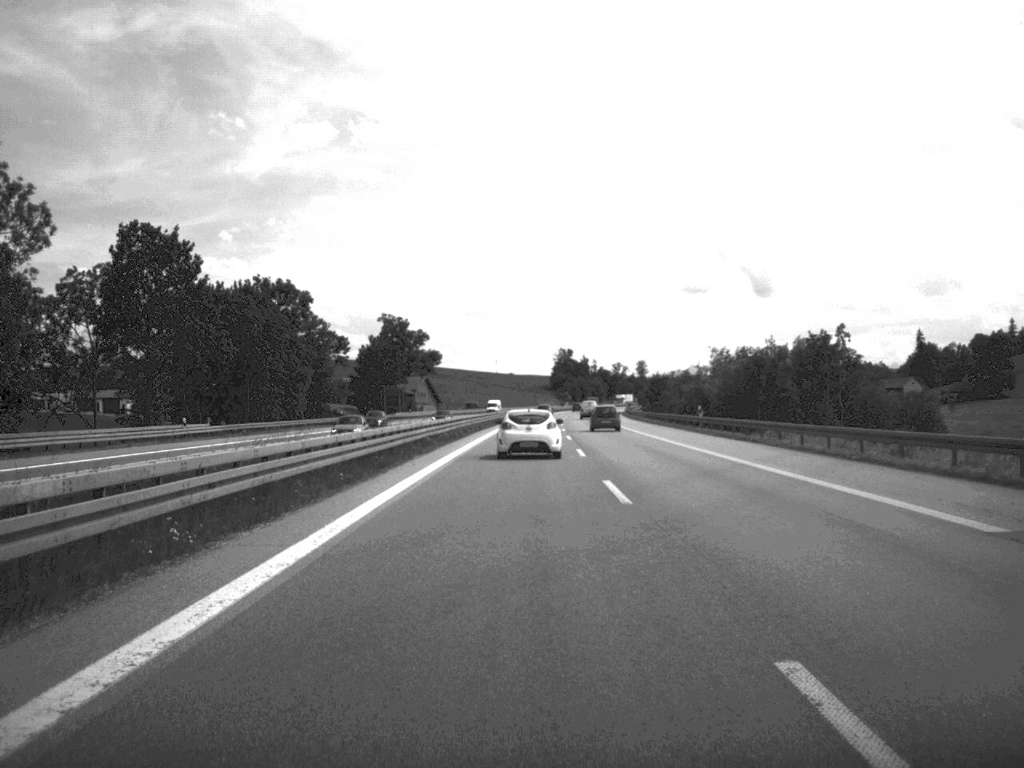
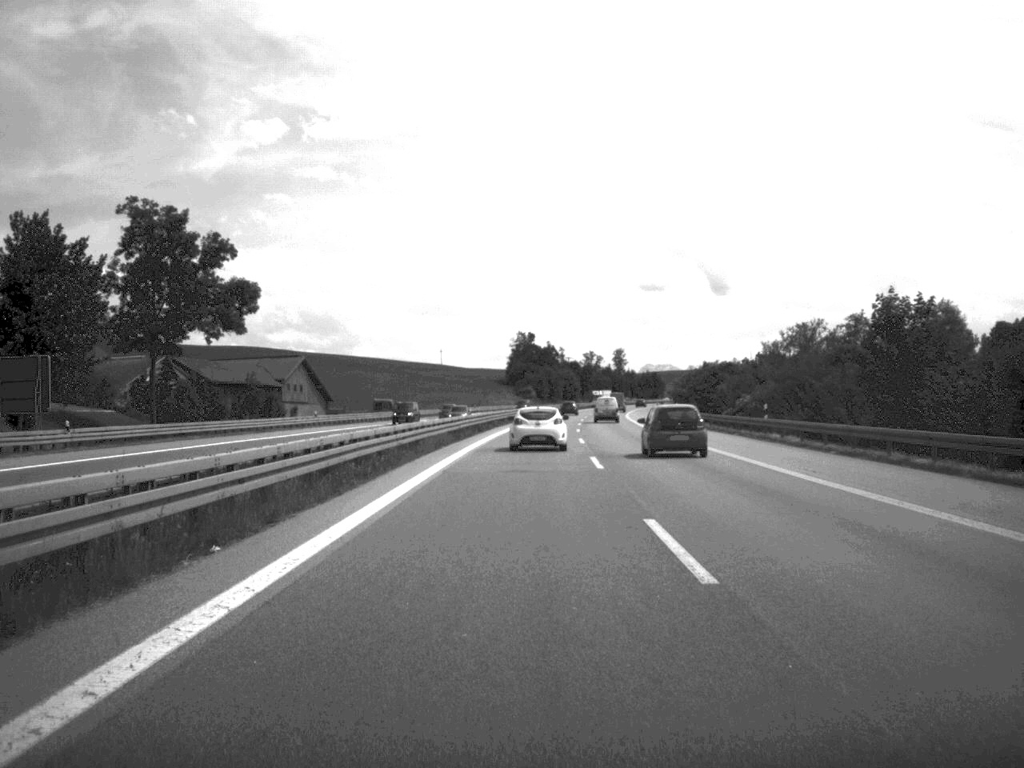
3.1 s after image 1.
(+1.8, +116.9) m; +2°
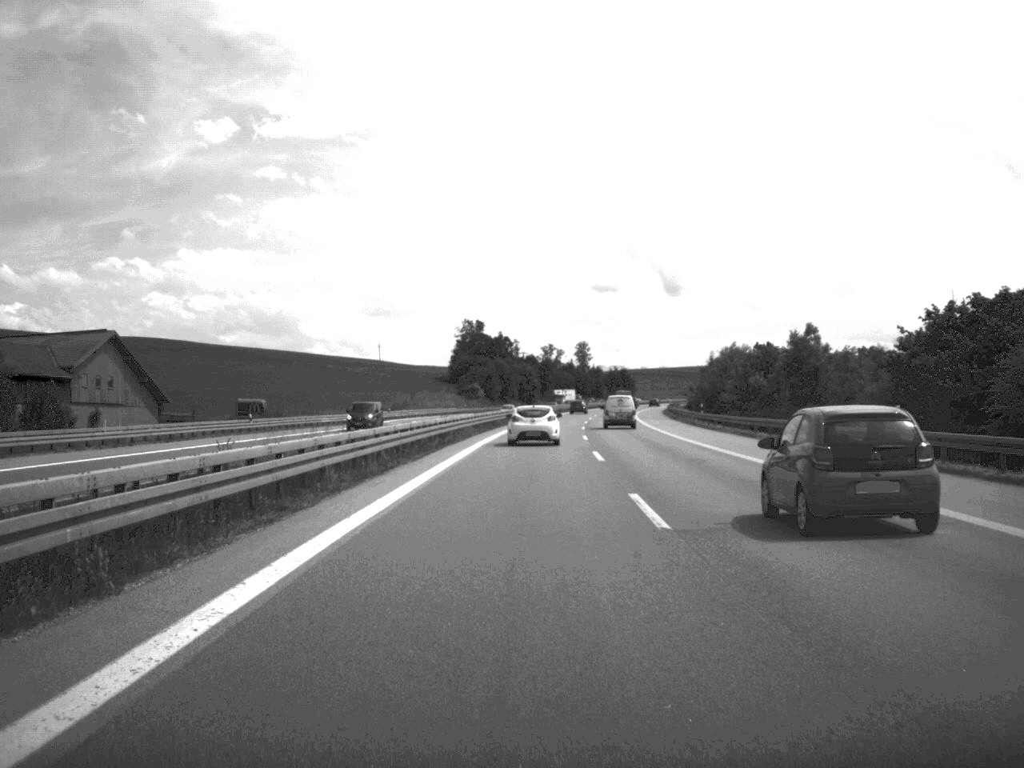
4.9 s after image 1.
(+1.2, +67.8) m; +2°
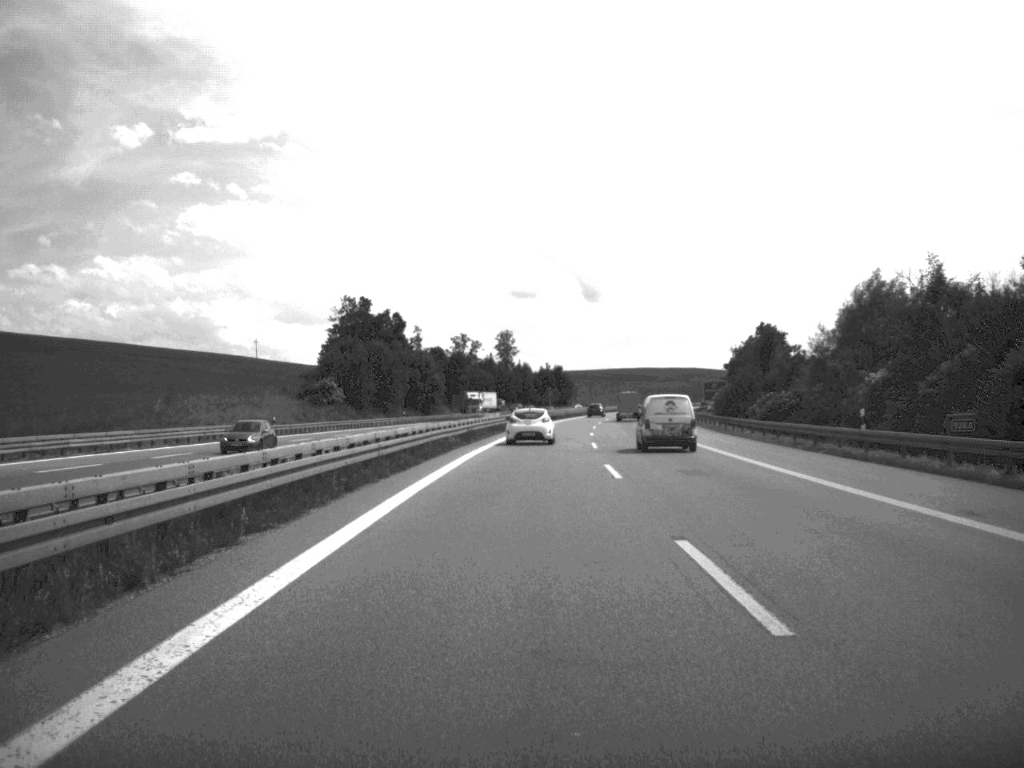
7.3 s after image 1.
(+2.9, +95.2) m; +4°
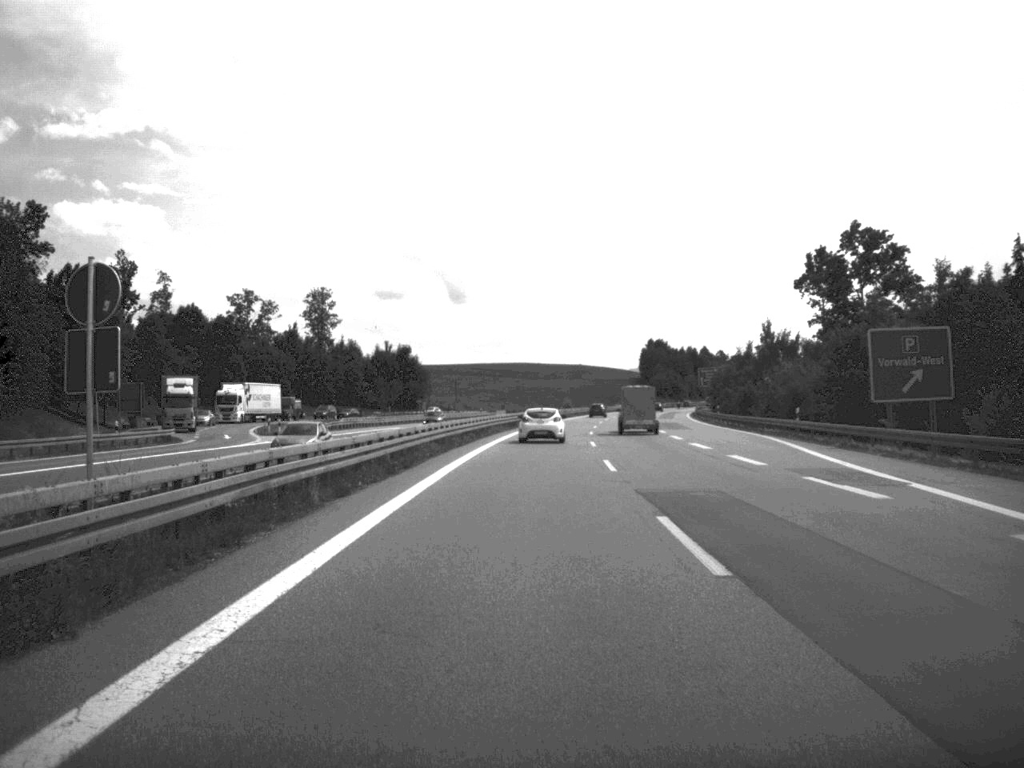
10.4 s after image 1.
(+6.2, +121.3) m; +6°
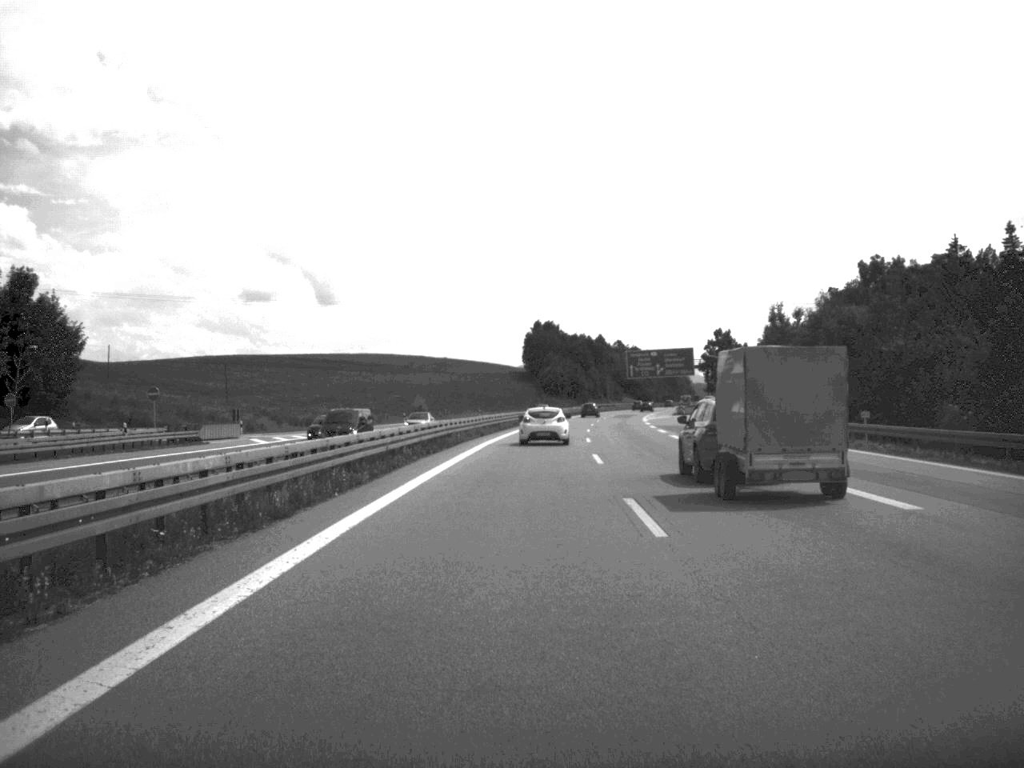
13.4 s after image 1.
(+6.2, +120.9) m; +6°
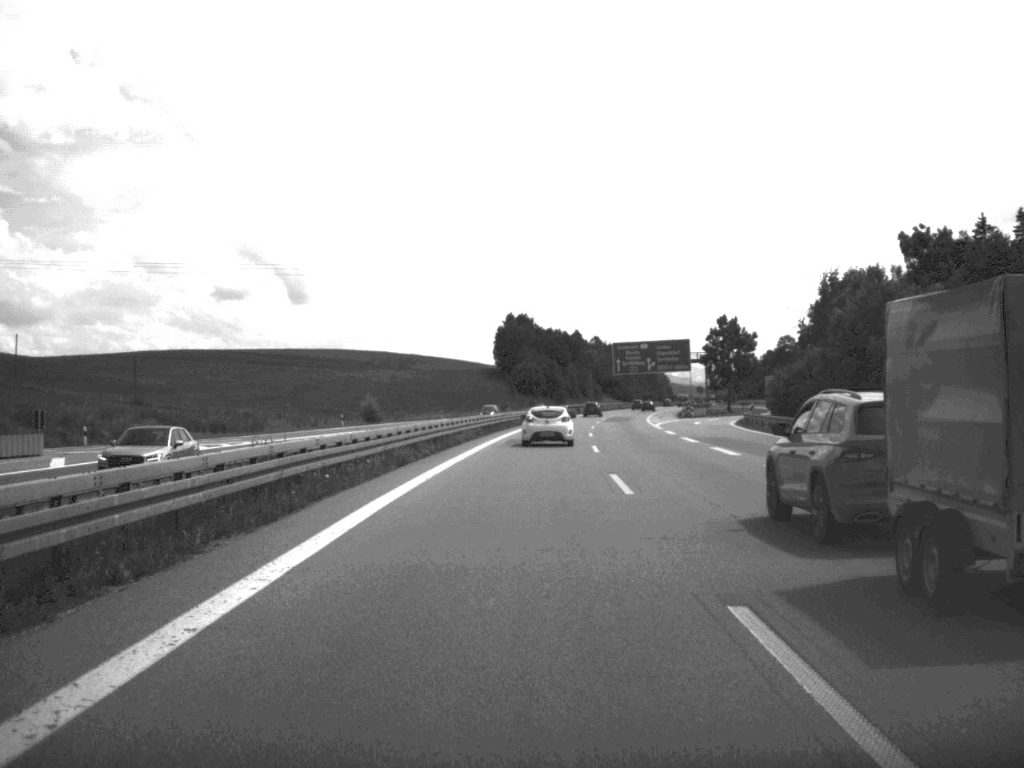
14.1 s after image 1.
(+0.3, +28.8) m; +1°
